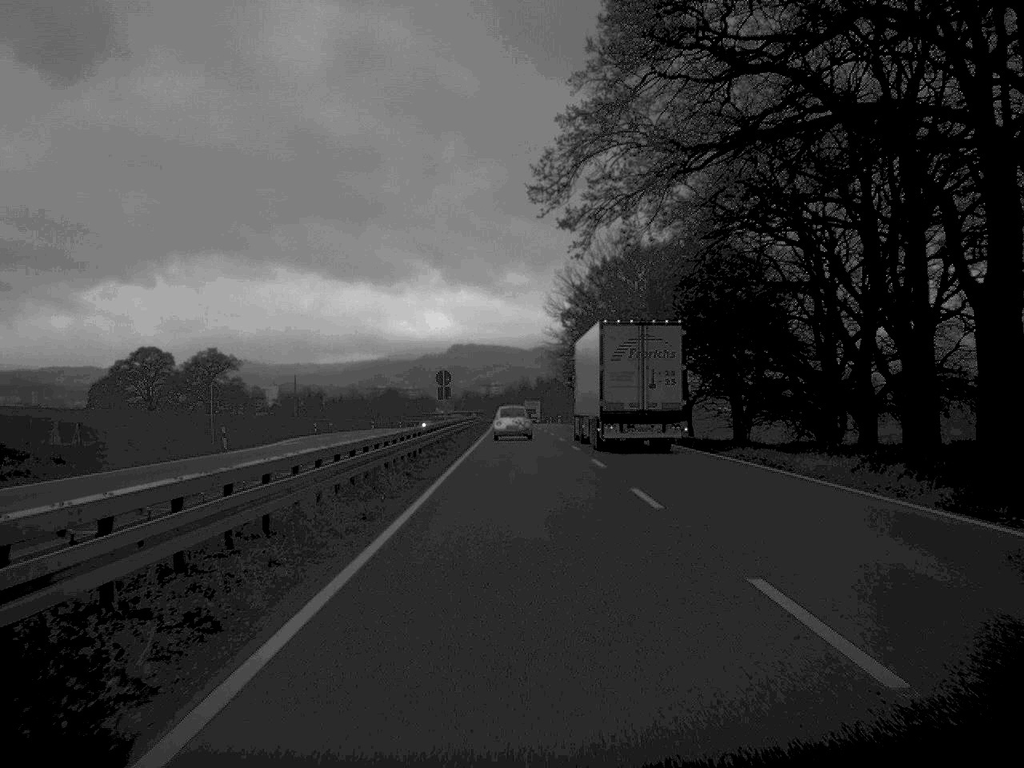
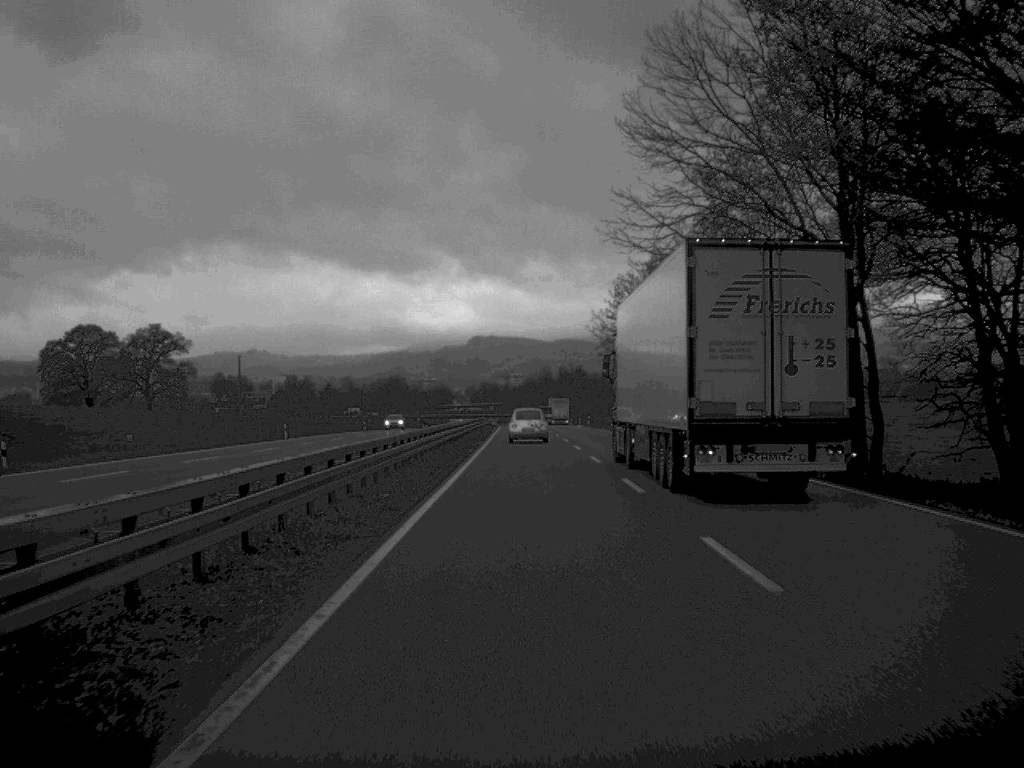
(-0.7, +67.1) m; -1°
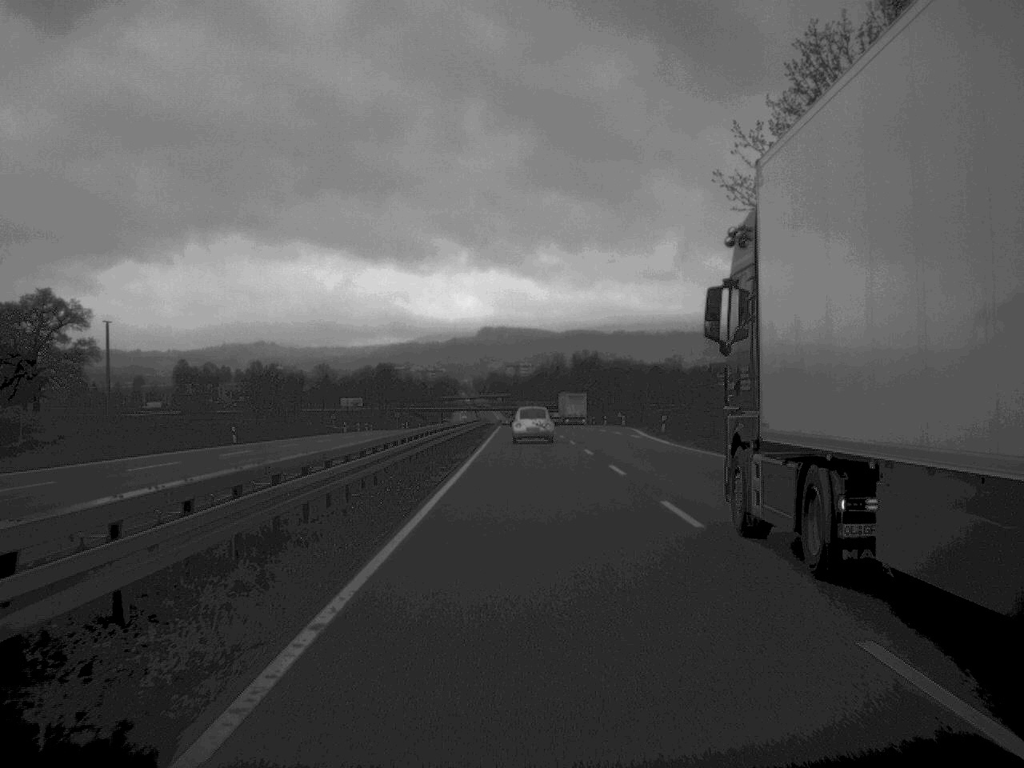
(-0.4, +65.5) m; -1°
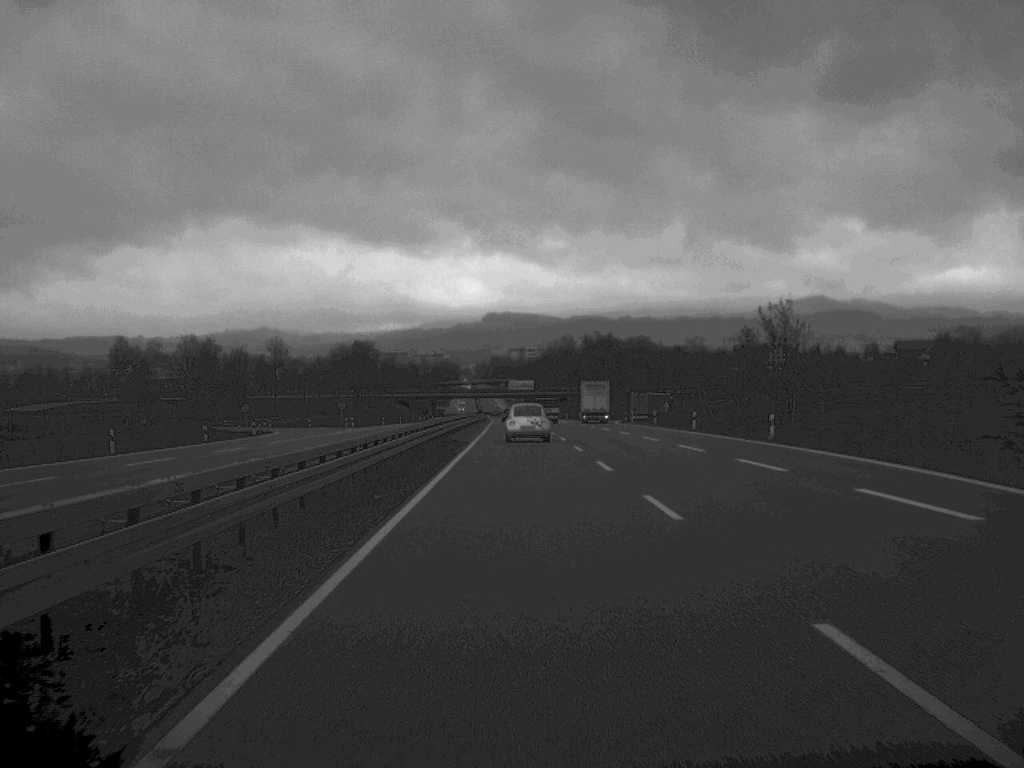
(-0.4, +70.1) m; 0°
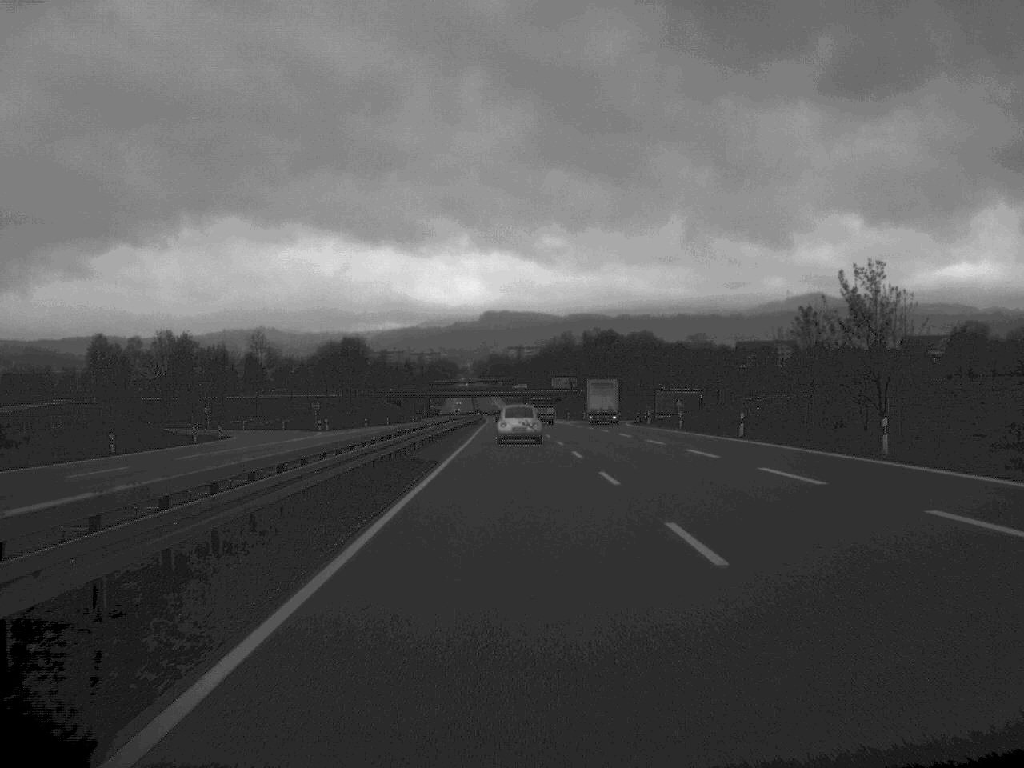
(0.0, +16.2) m; 0°
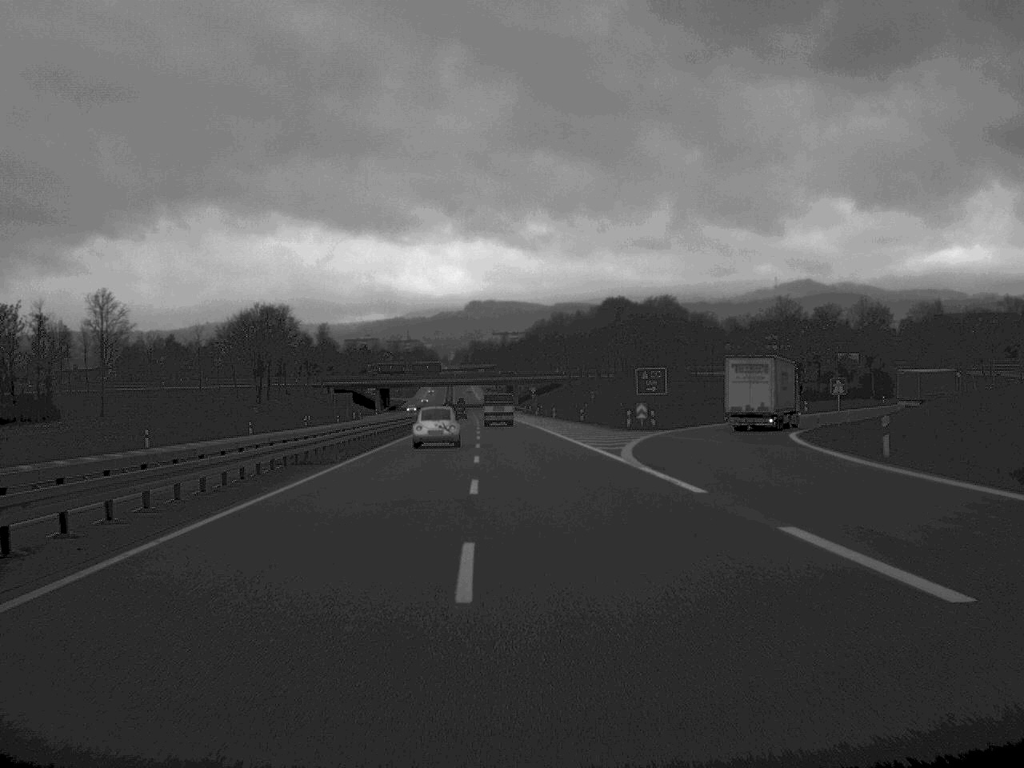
(+0.6, +84.3) m; 0°
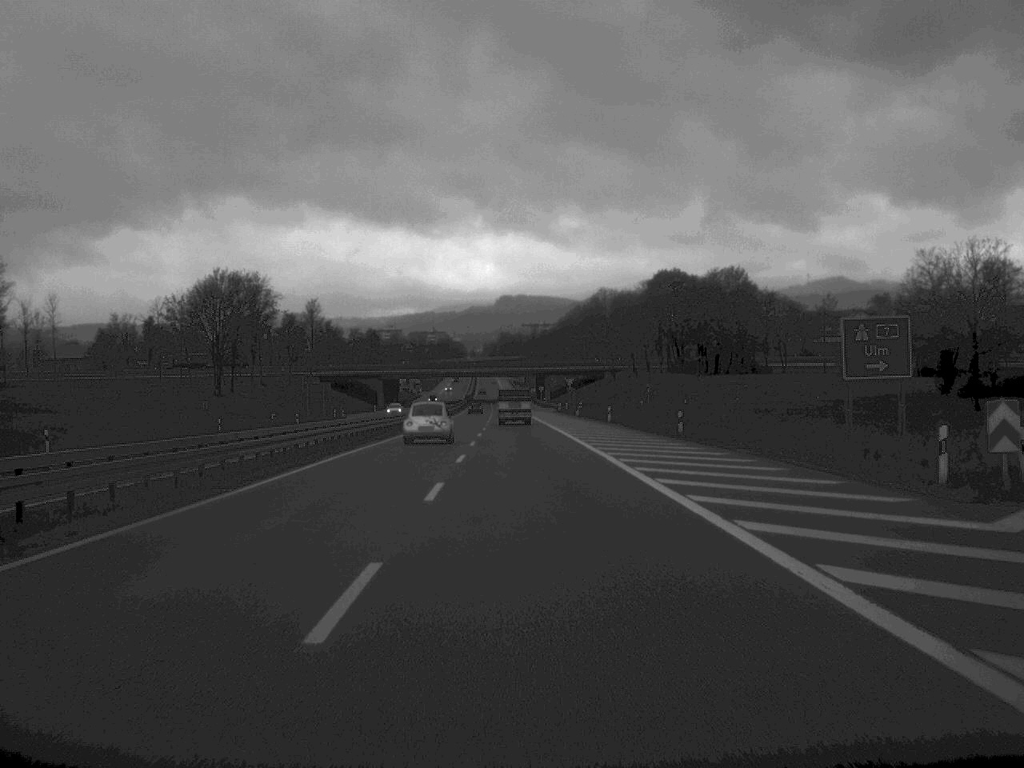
(-0.6, +49.0) m; -1°
